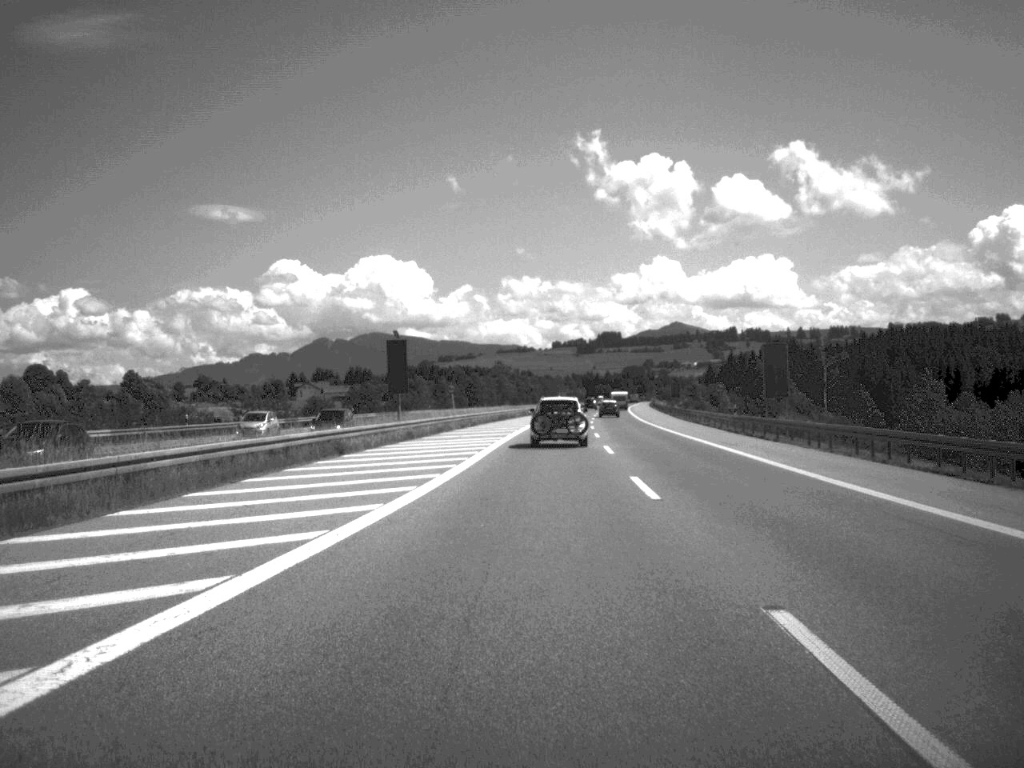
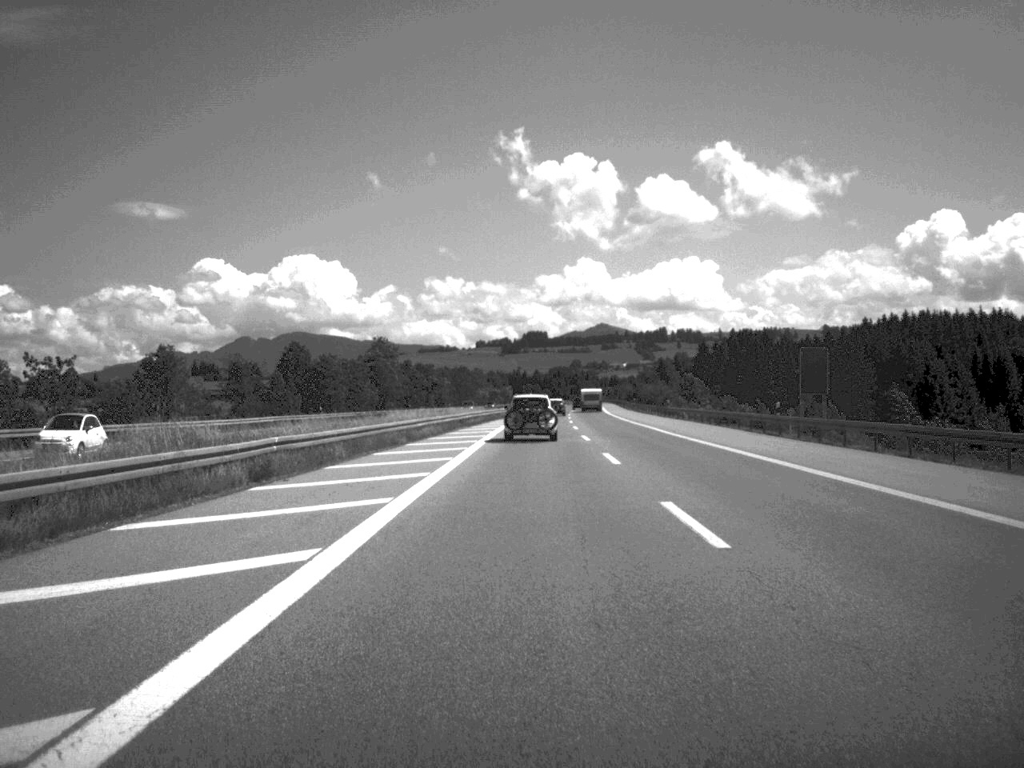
(+3.6, +111.2) m; +3°
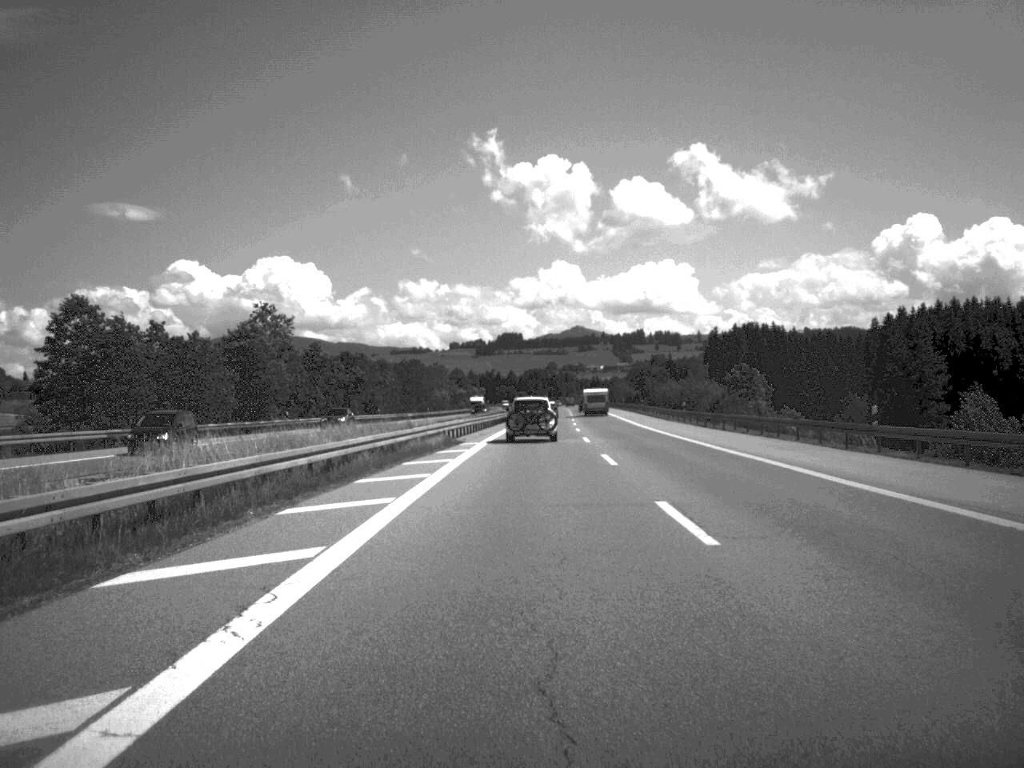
(+0.6, +68.3) m; +1°
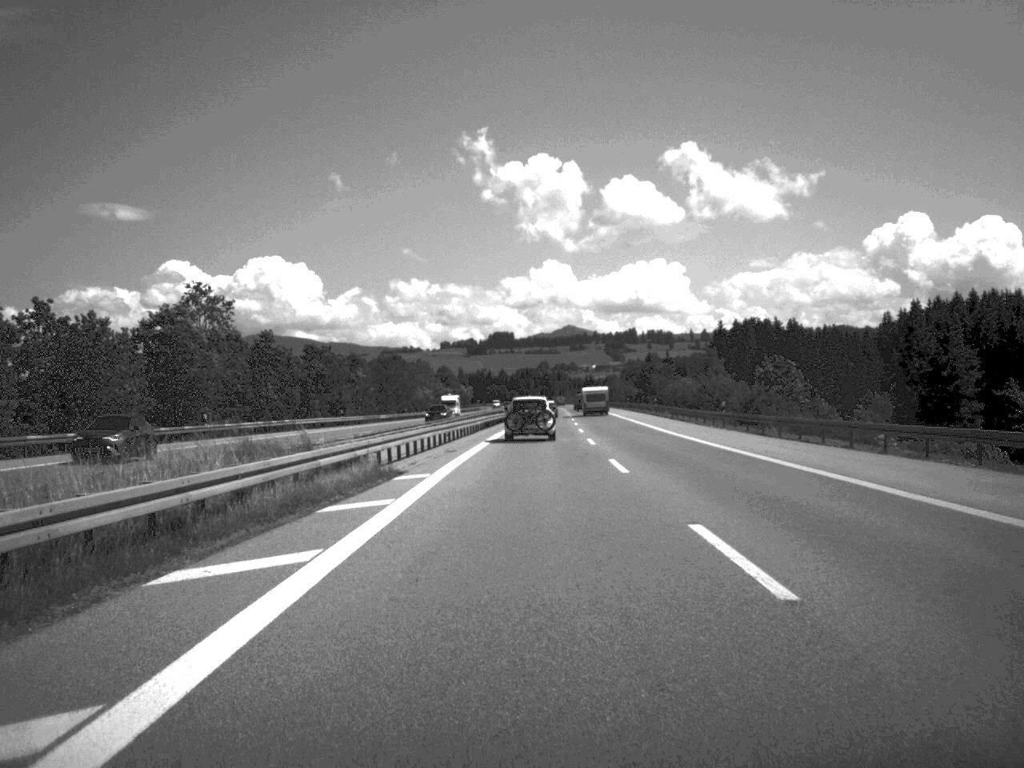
(+0.1, +21.1) m; 0°
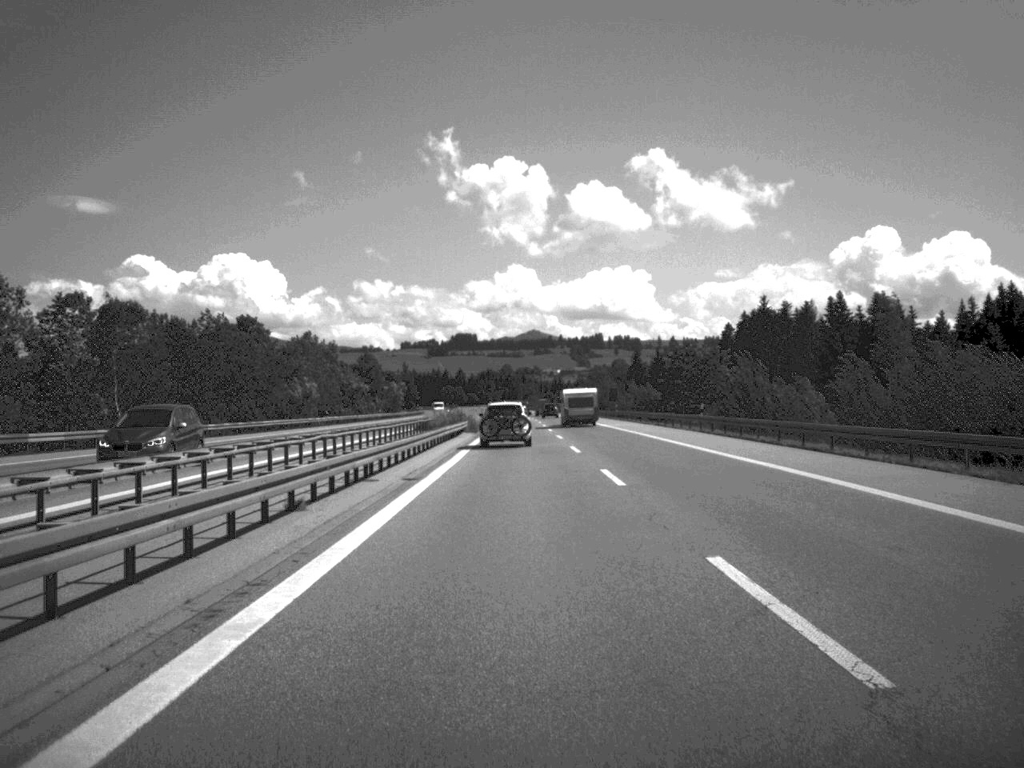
(+1.4, +89.3) m; +1°
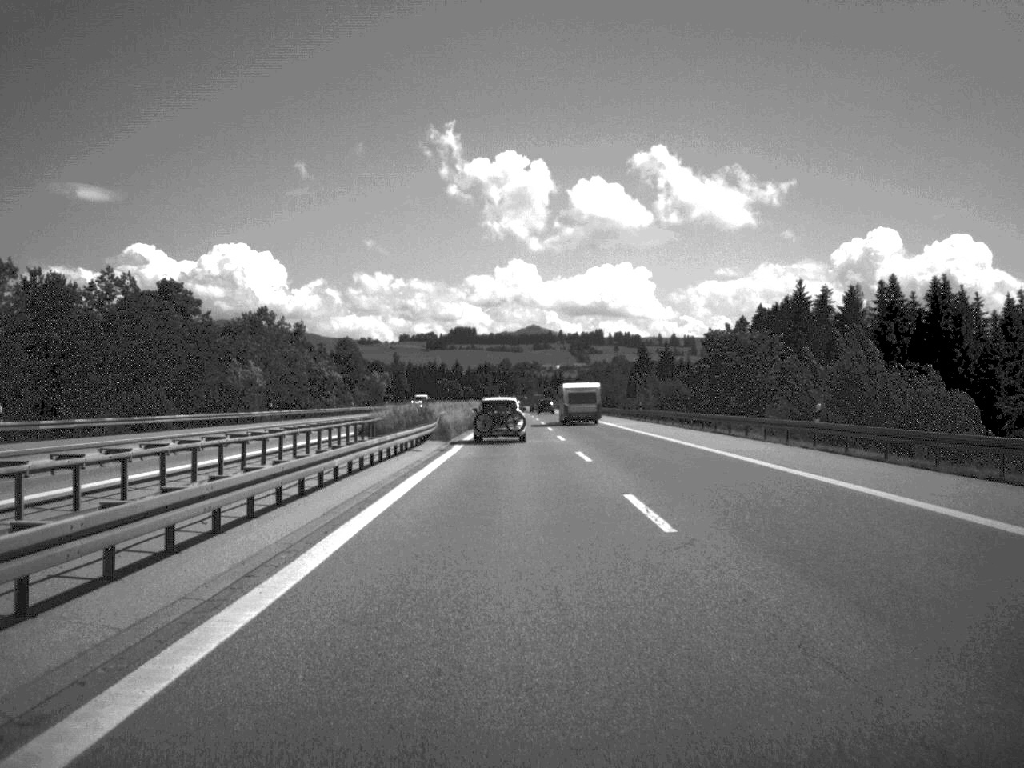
(0.0, +26.1) m; 0°
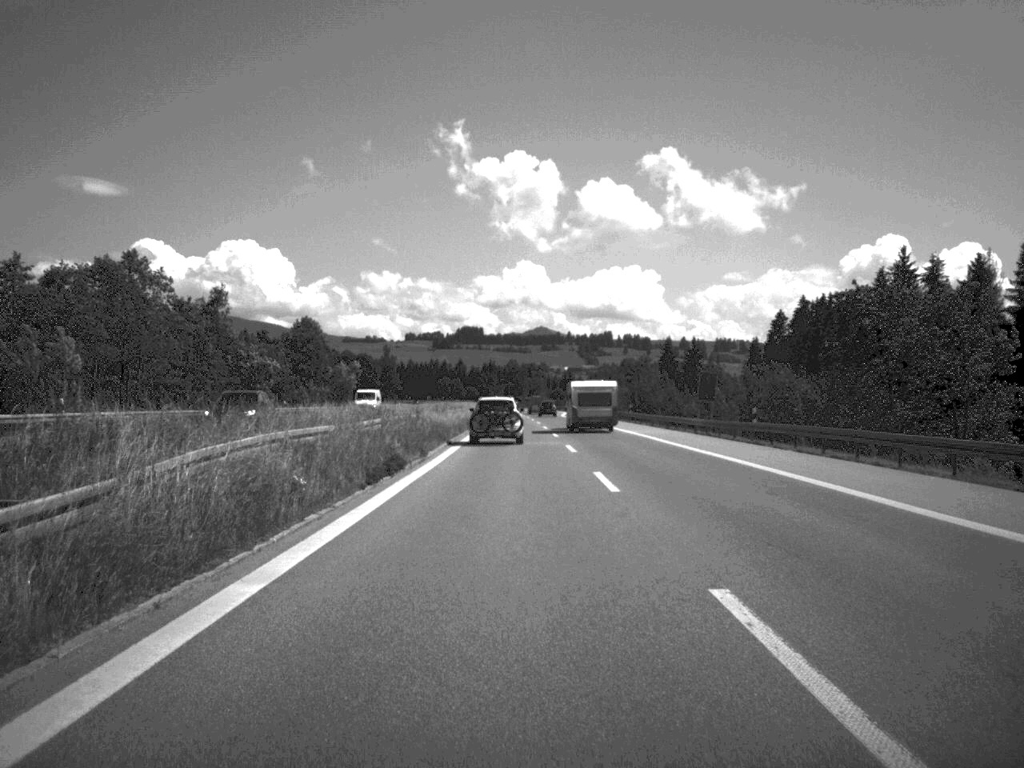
(-0.1, +44.8) m; 0°
